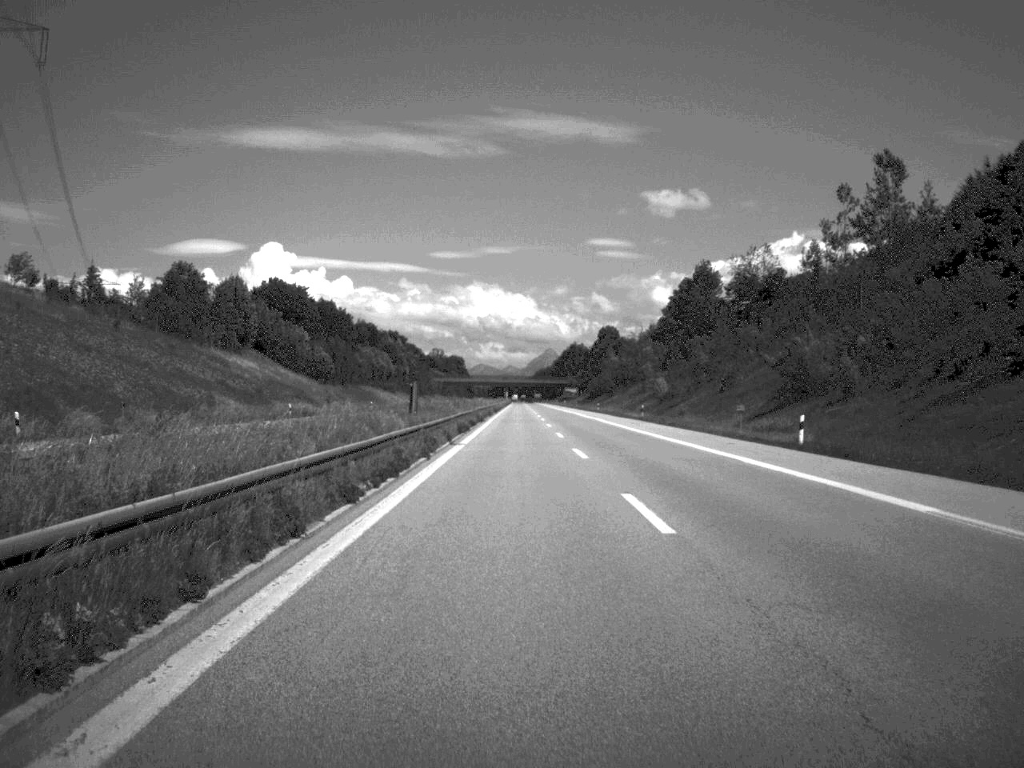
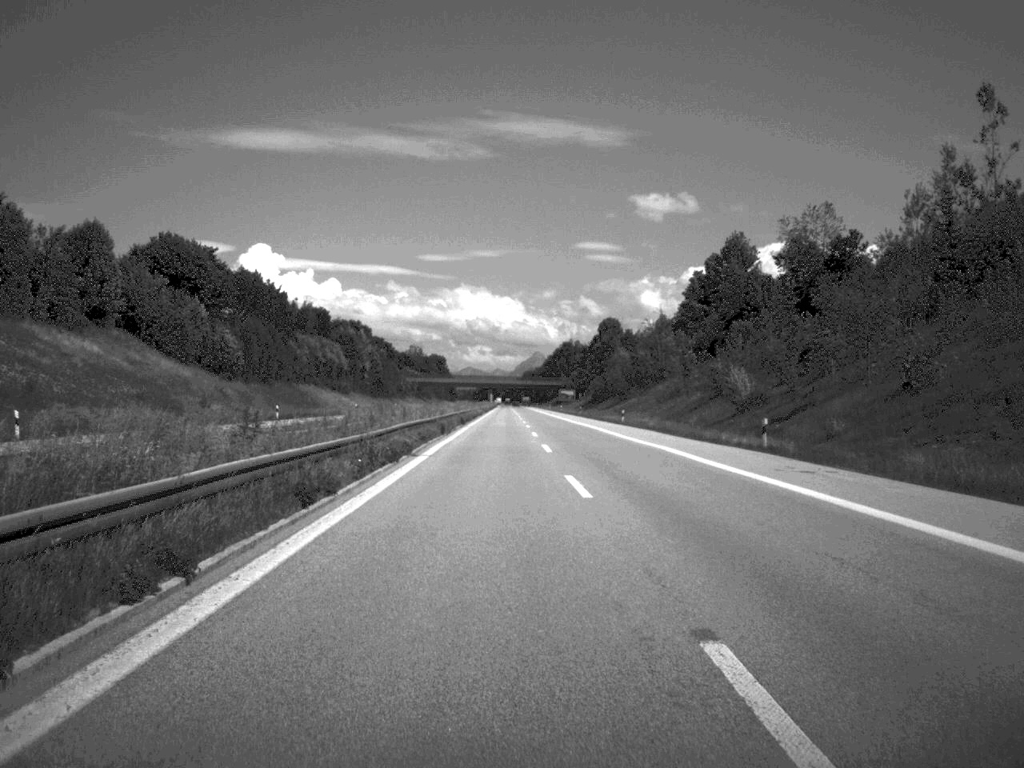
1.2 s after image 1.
(+0.1, +47.2) m; 0°
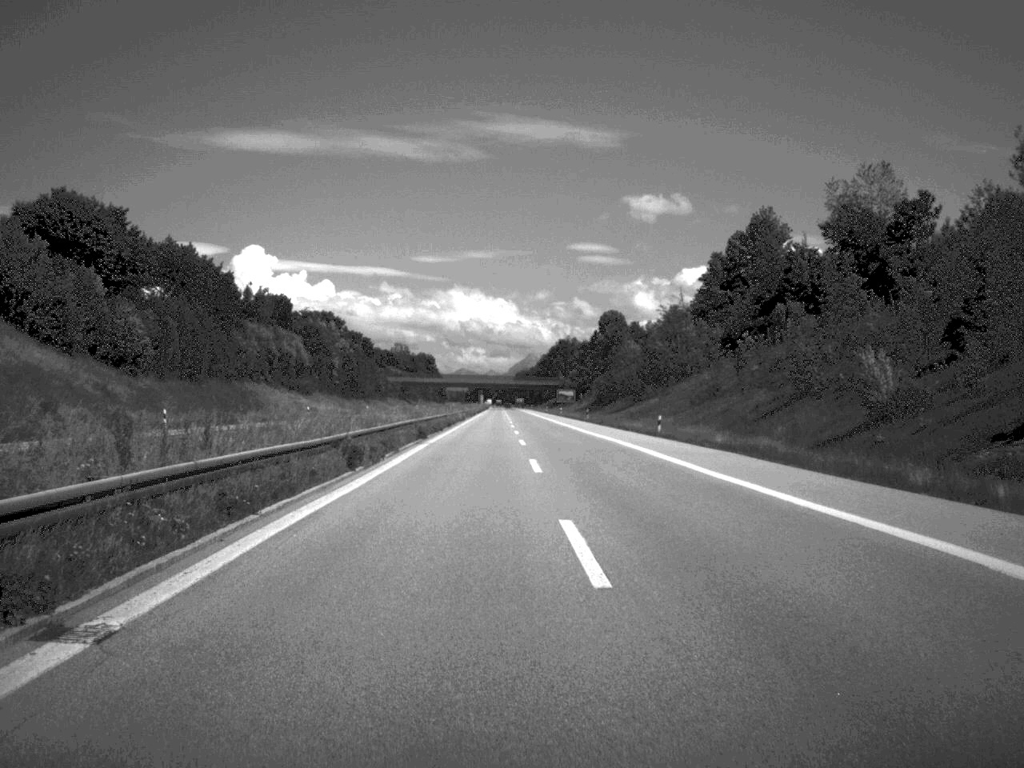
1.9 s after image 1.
(+0.1, +27.4) m; 0°
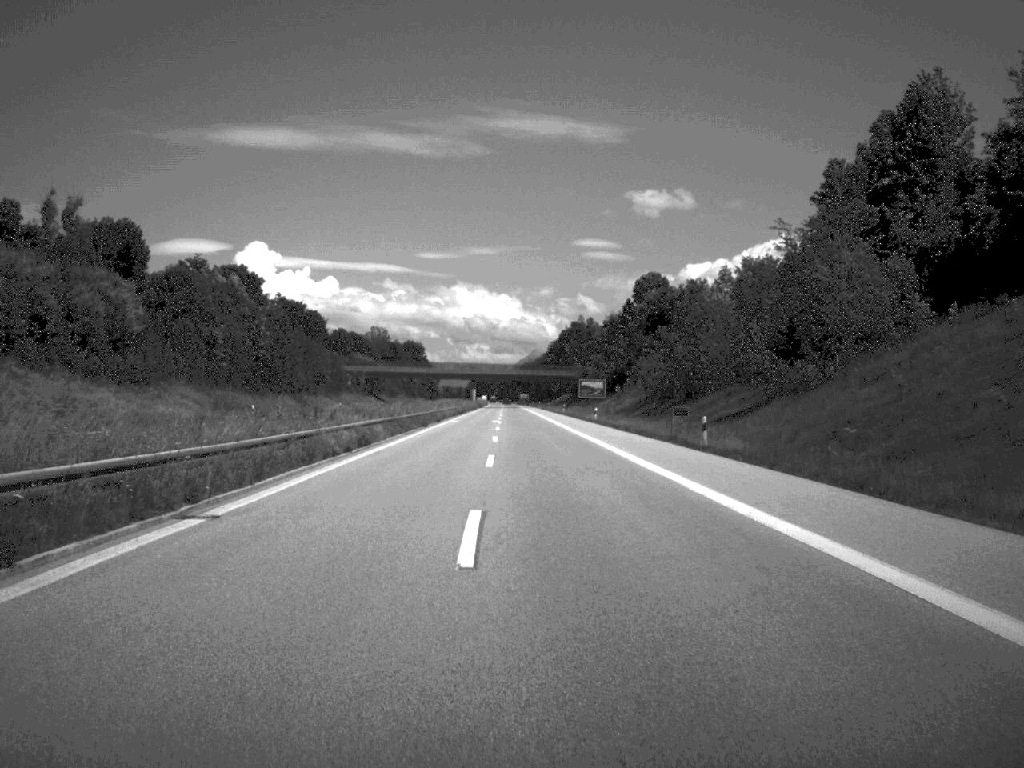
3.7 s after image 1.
(-0.2, +69.8) m; 0°
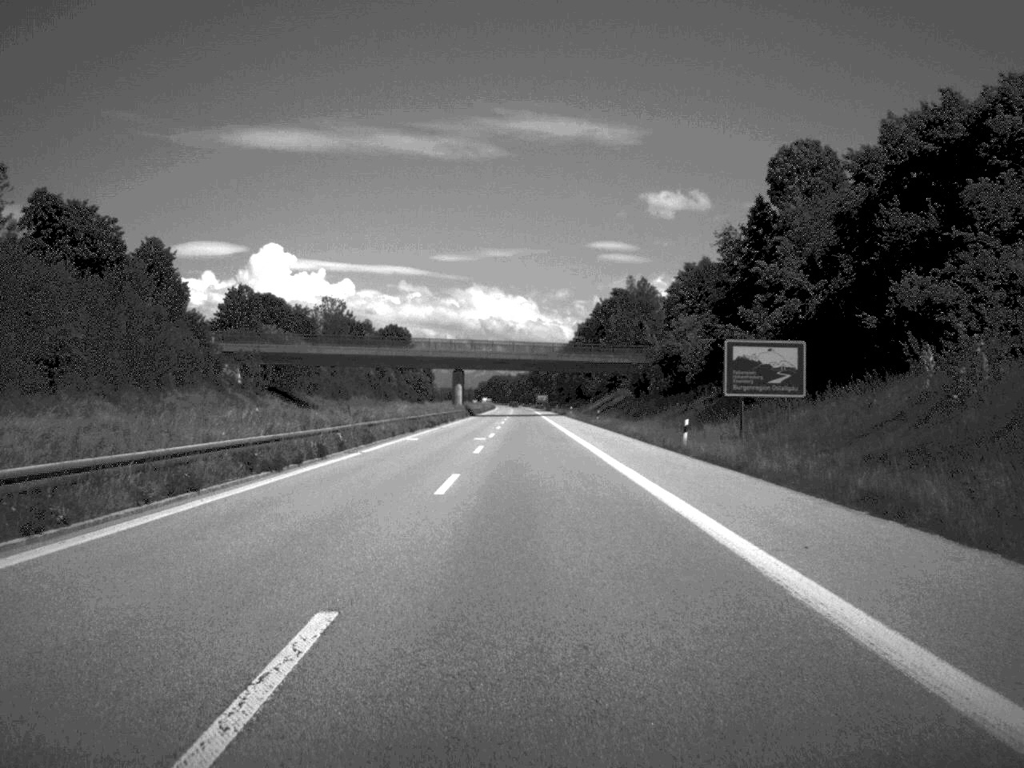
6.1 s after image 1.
(-0.7, +96.5) m; -1°
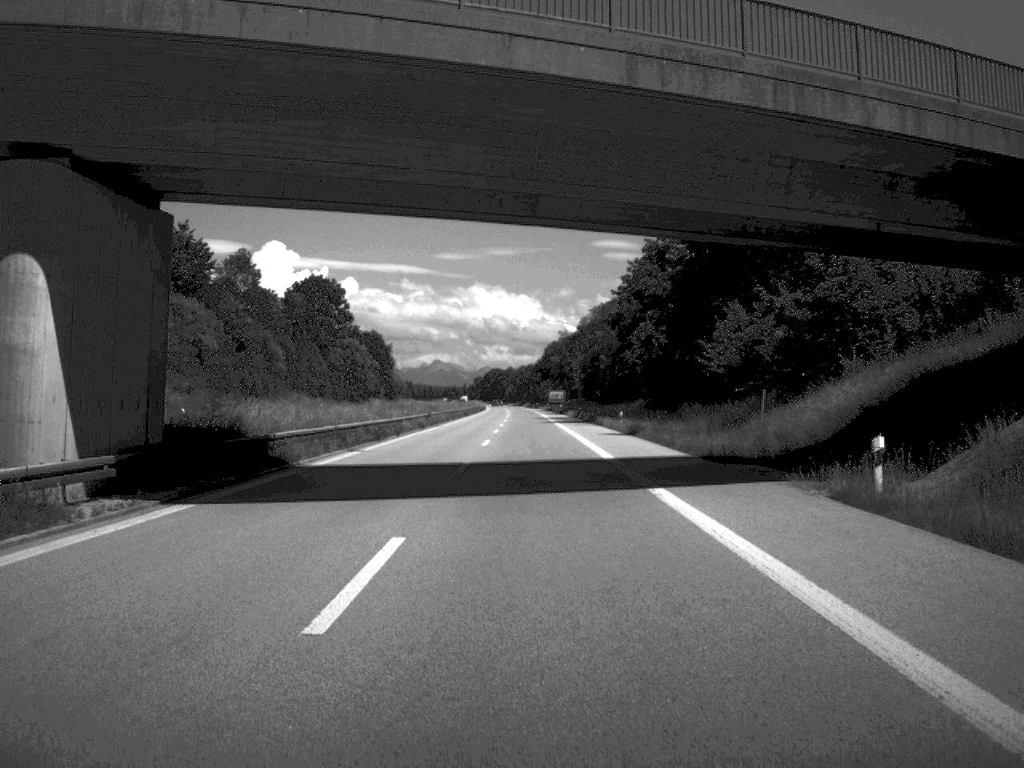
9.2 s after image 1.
(-0.5, +118.5) m; 0°
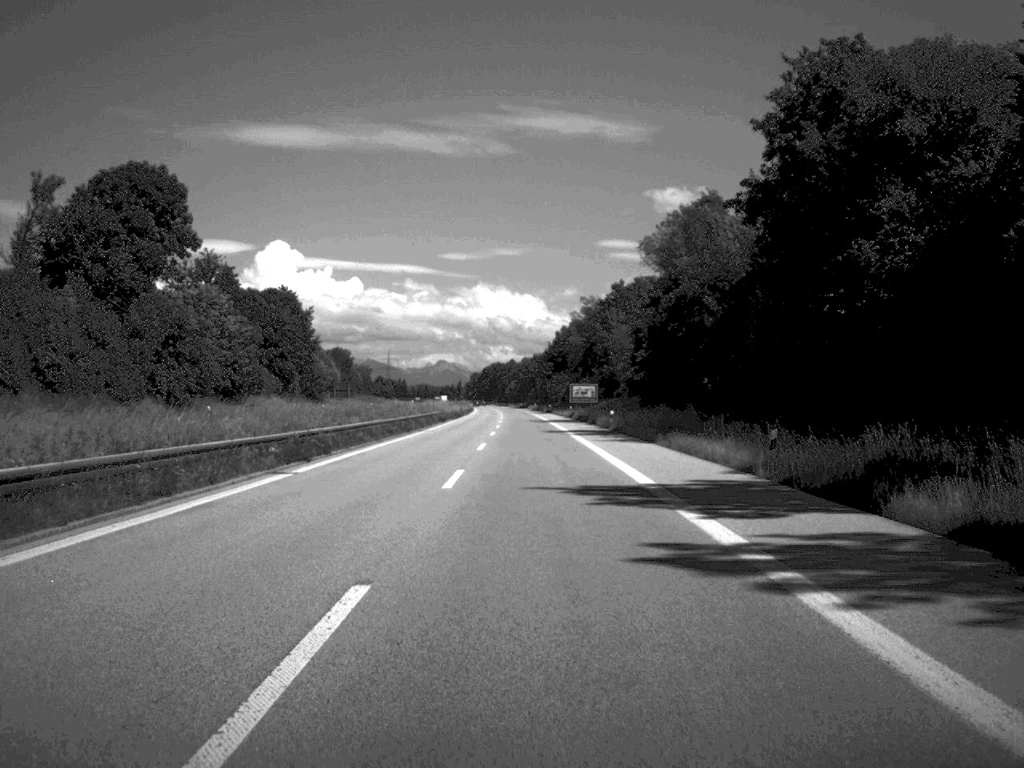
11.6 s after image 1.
(-0.2, +92.1) m; 0°
